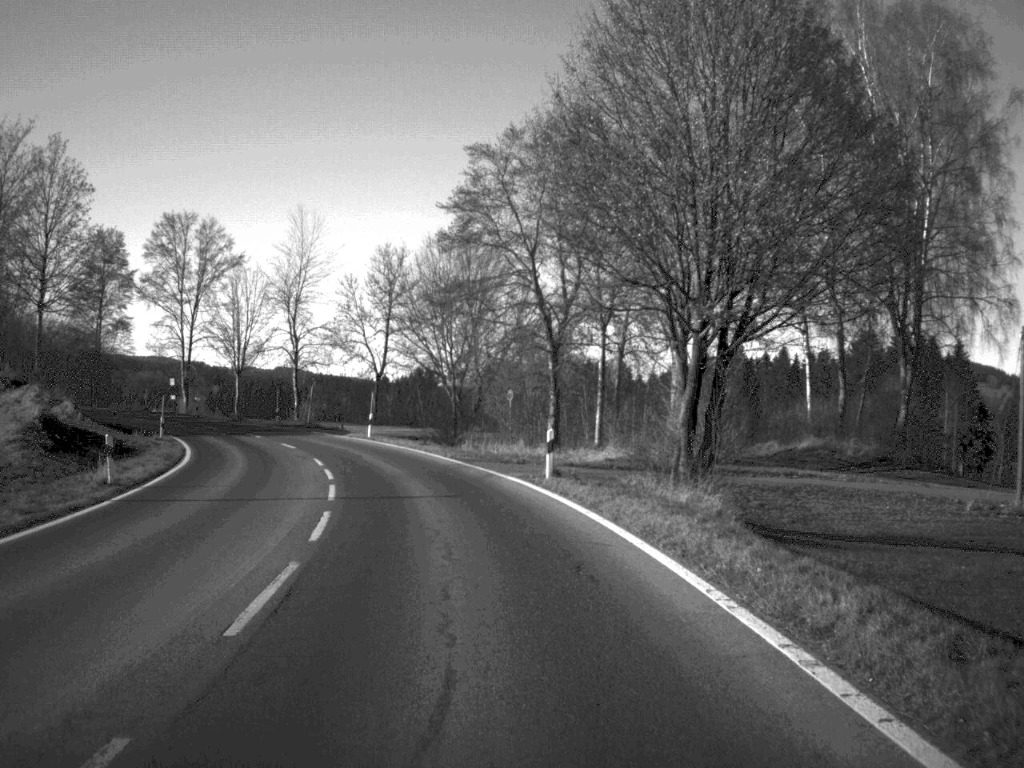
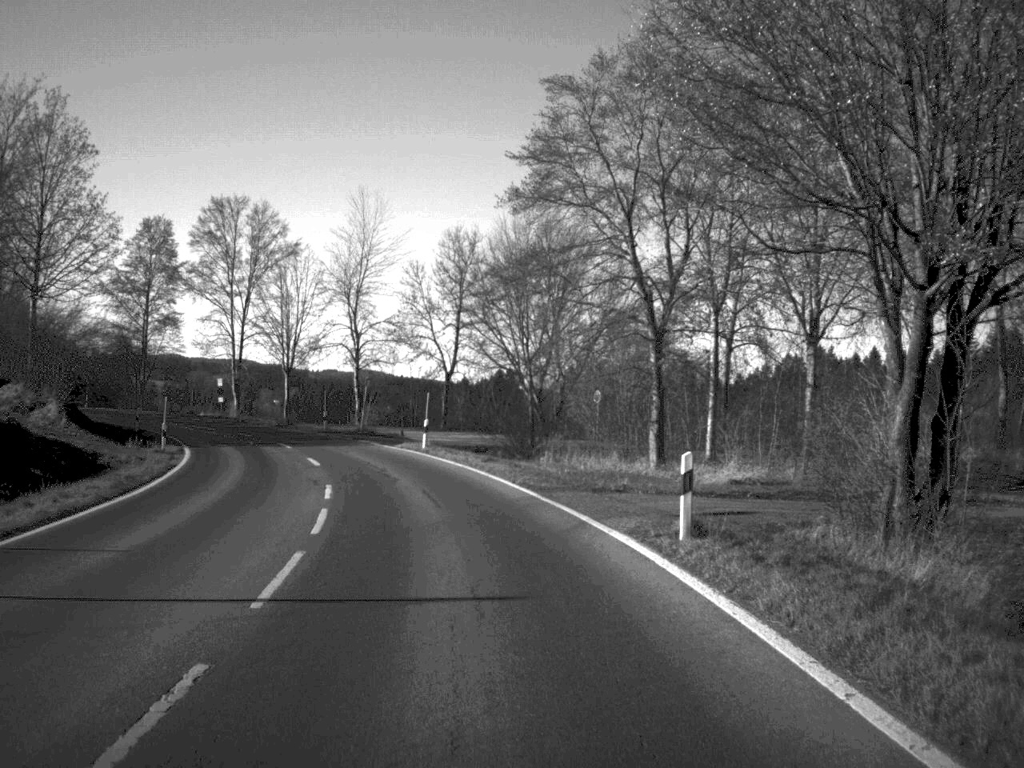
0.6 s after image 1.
(-0.3, +10.8) m; -4°
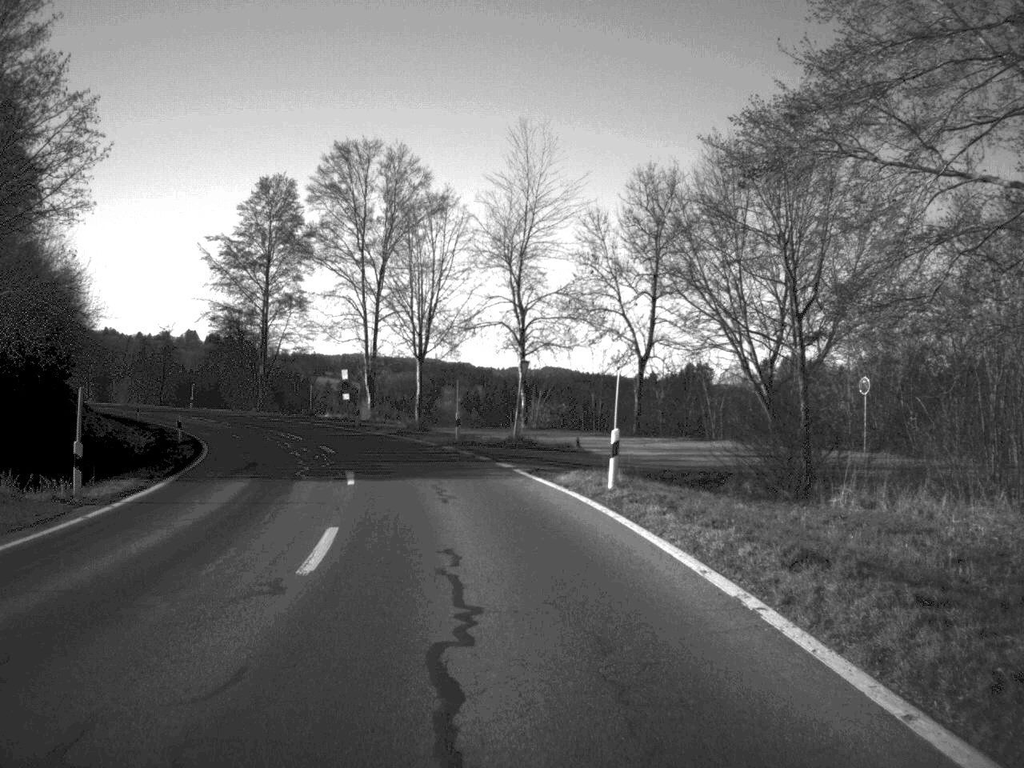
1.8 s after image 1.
(-1.6, +22.1) m; -8°
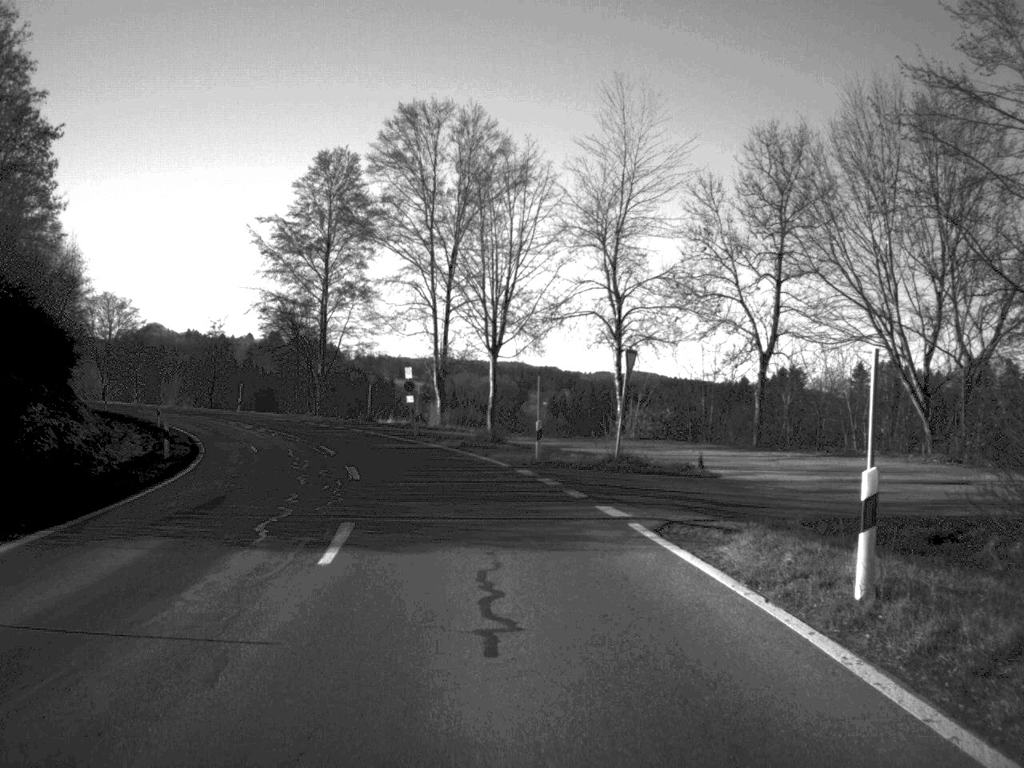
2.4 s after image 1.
(-0.4, +11.4) m; -4°
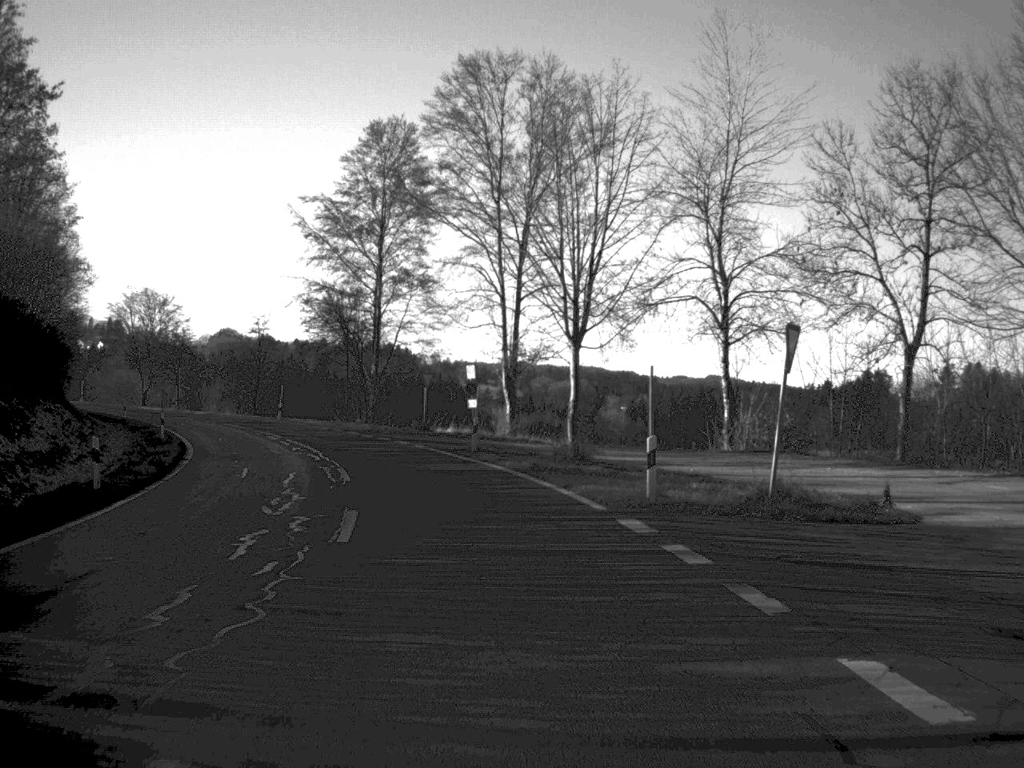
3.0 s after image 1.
(-0.3, +10.9) m; -3°
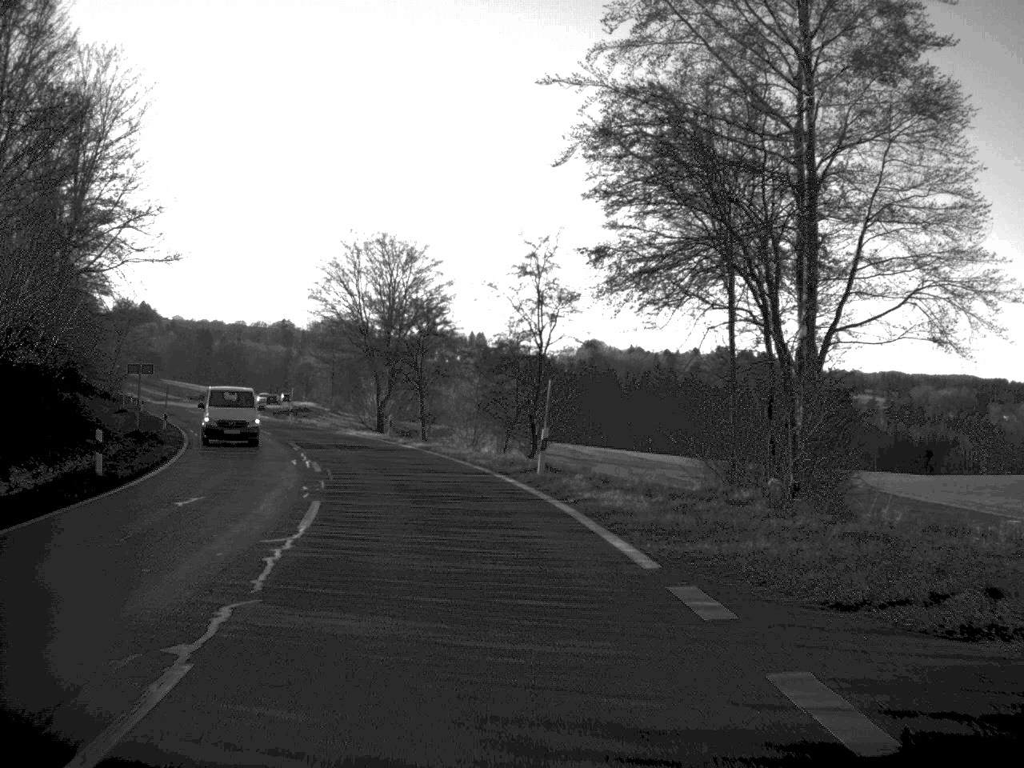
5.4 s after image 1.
(-6.5, +46.1) m; -17°
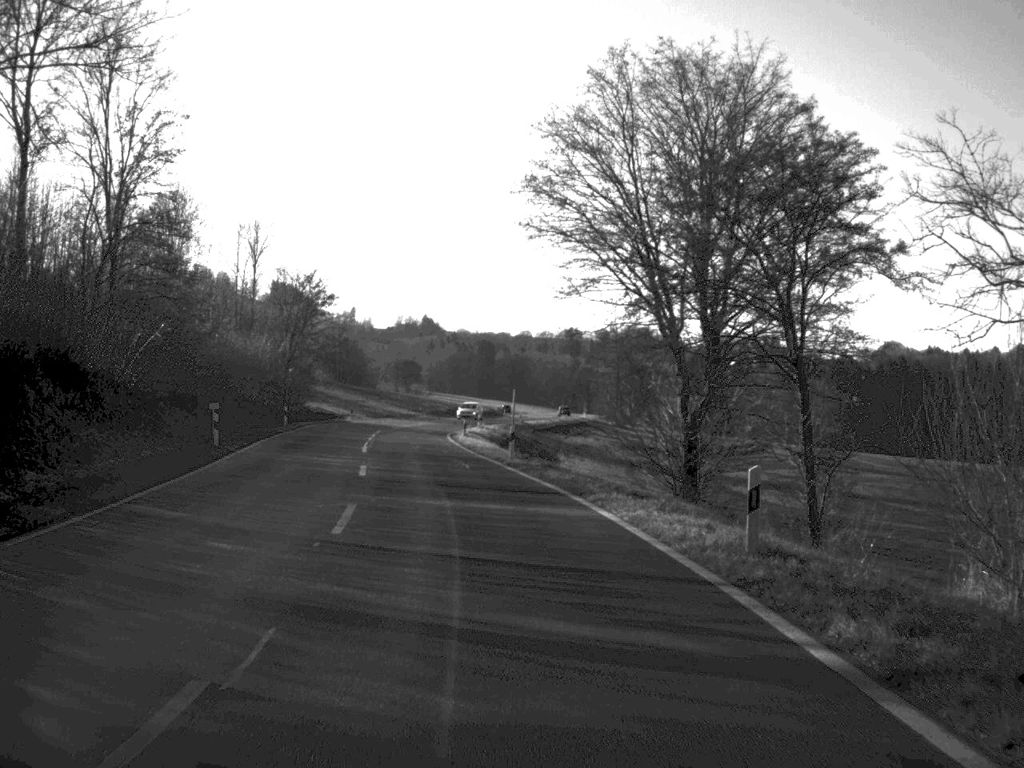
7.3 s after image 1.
(-4.3, +36.4) m; -13°
